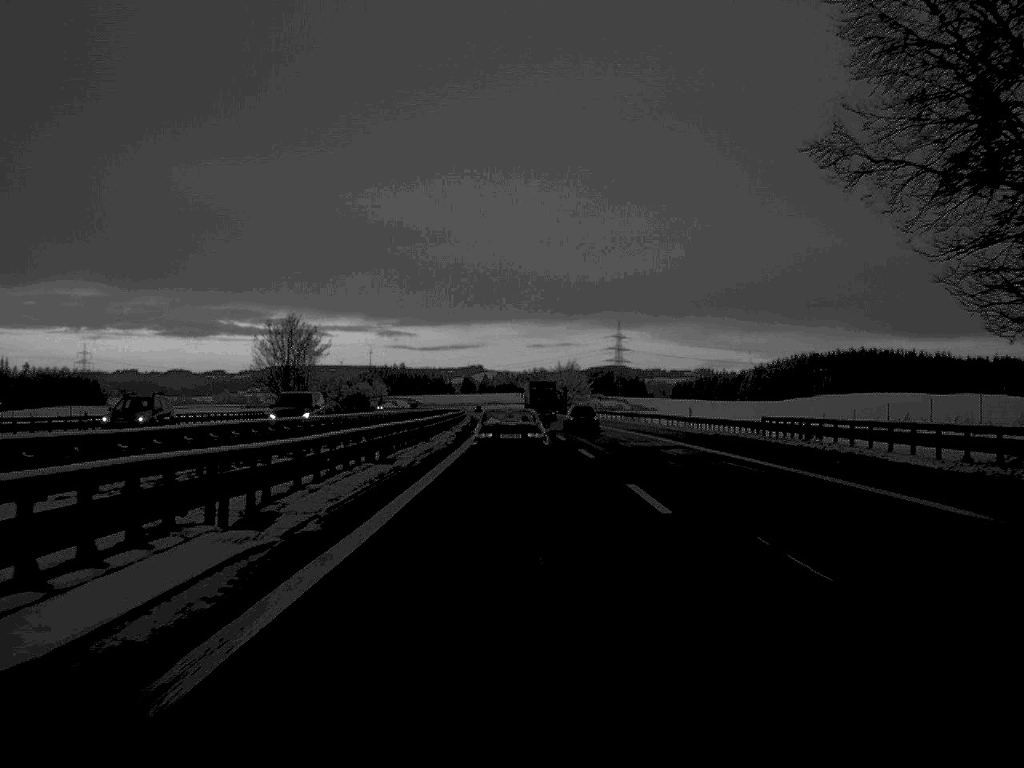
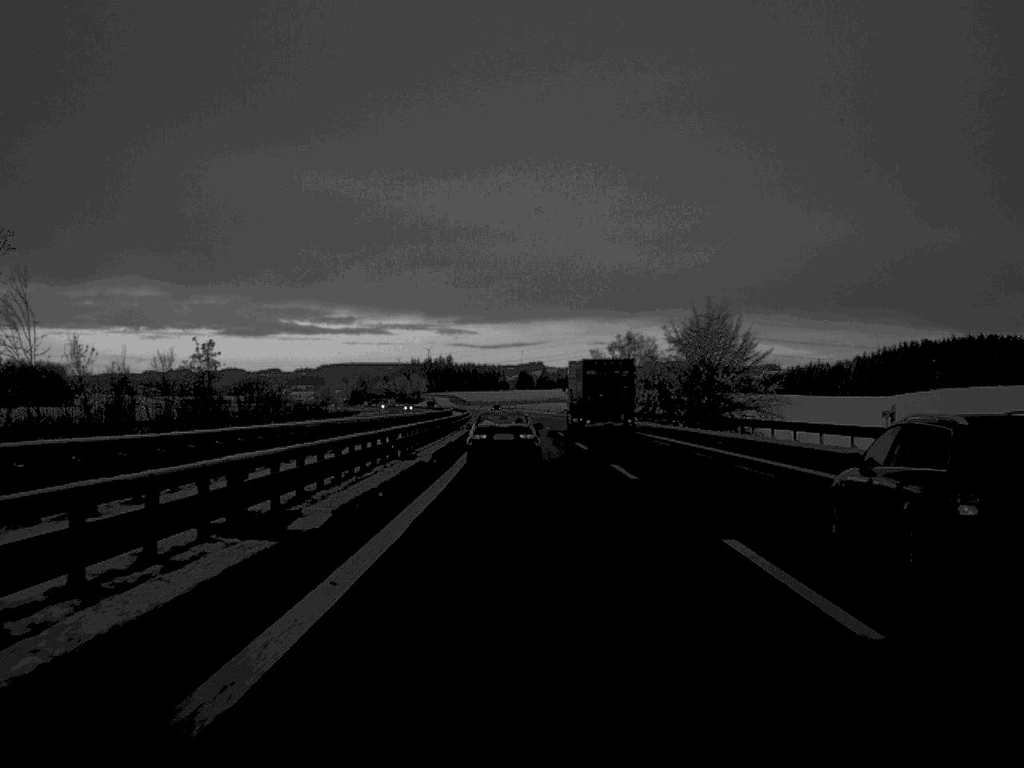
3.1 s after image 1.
(-3.2, +134.9) m; -3°
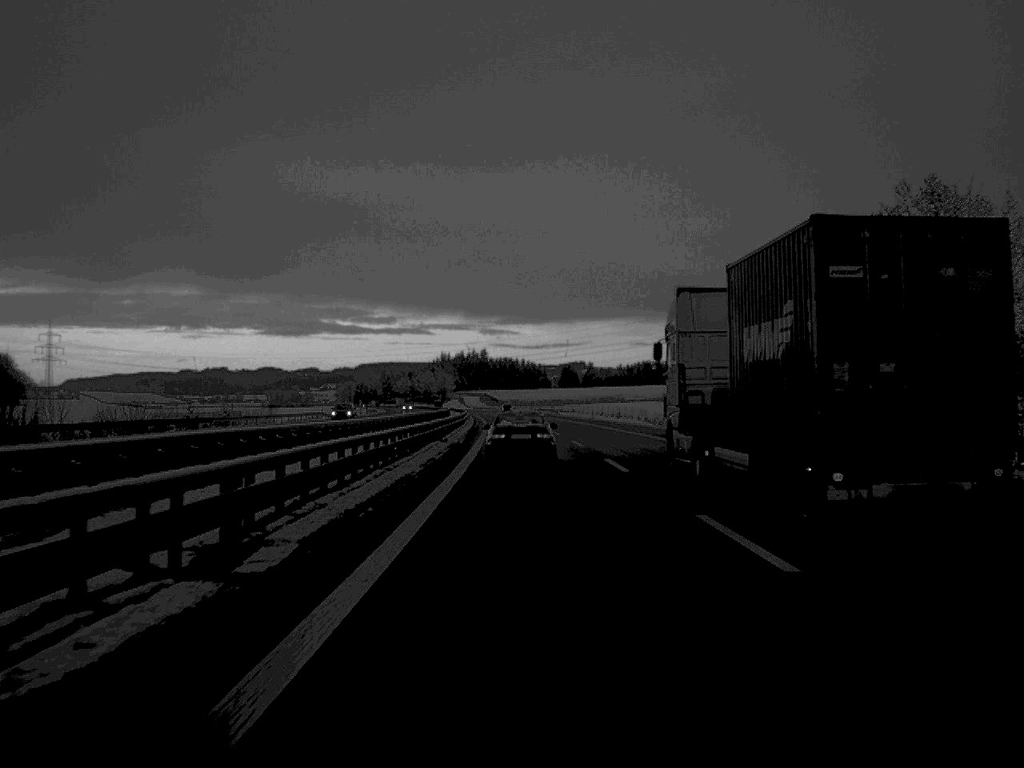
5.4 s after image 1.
(-1.7, +104.2) m; -2°
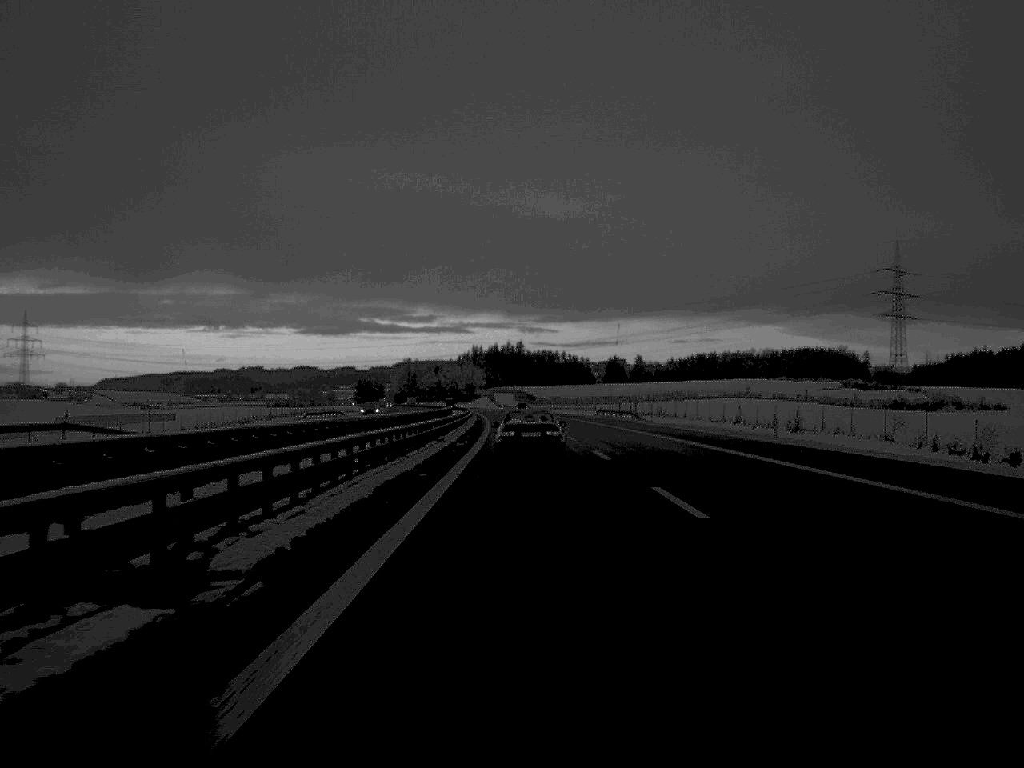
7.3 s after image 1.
(-1.2, +84.5) m; -2°
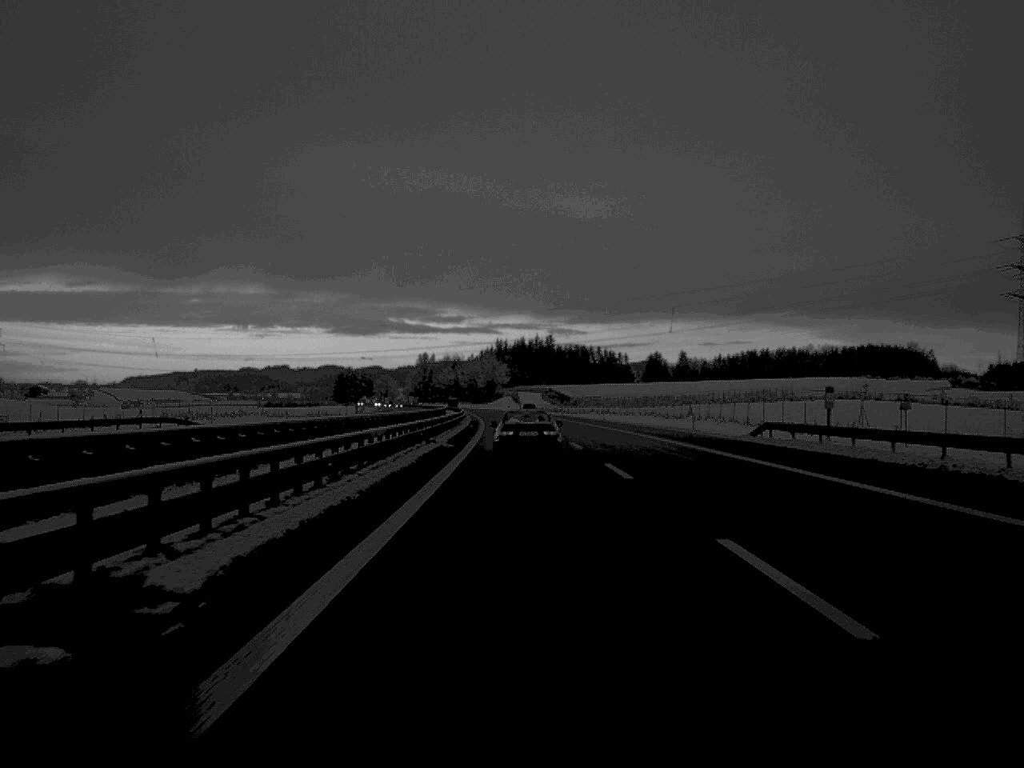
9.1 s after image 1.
(-0.9, +80.3) m; -1°
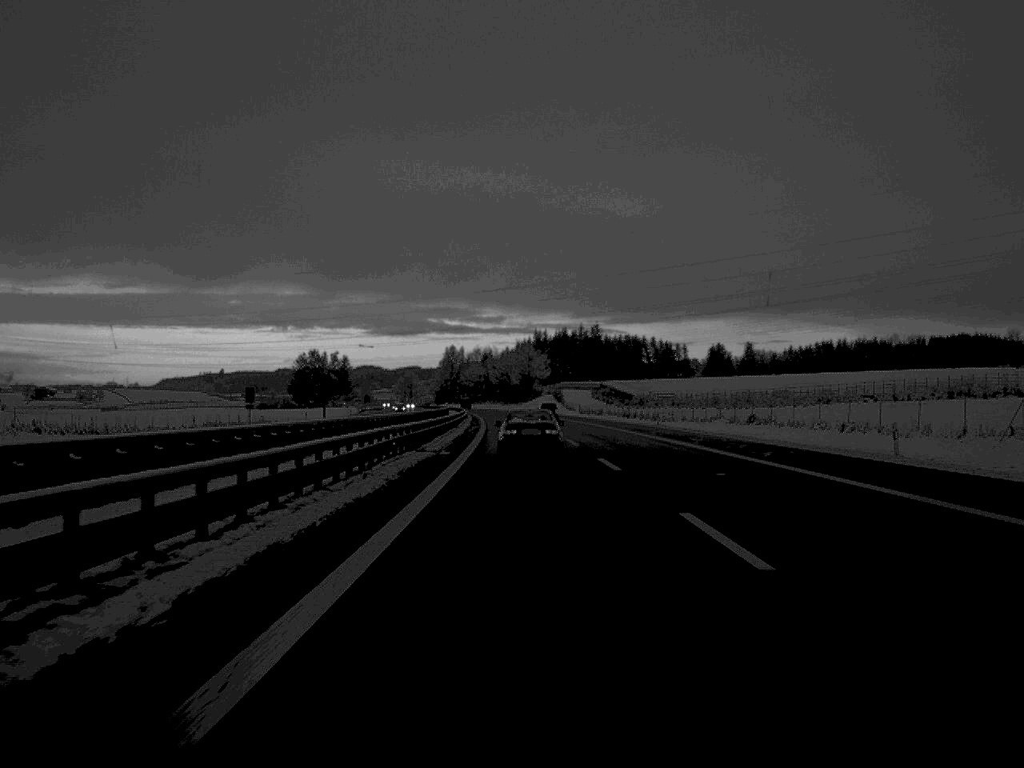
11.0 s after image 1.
(-1.4, +86.2) m; -2°
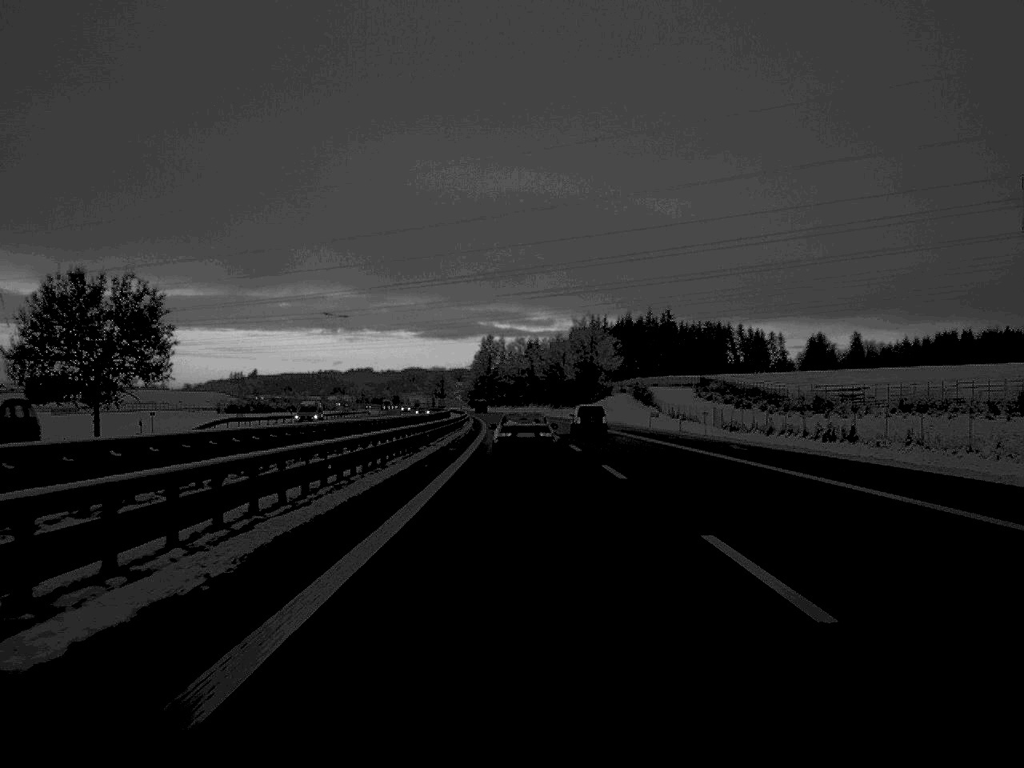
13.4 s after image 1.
(-2.0, +110.4) m; -2°
